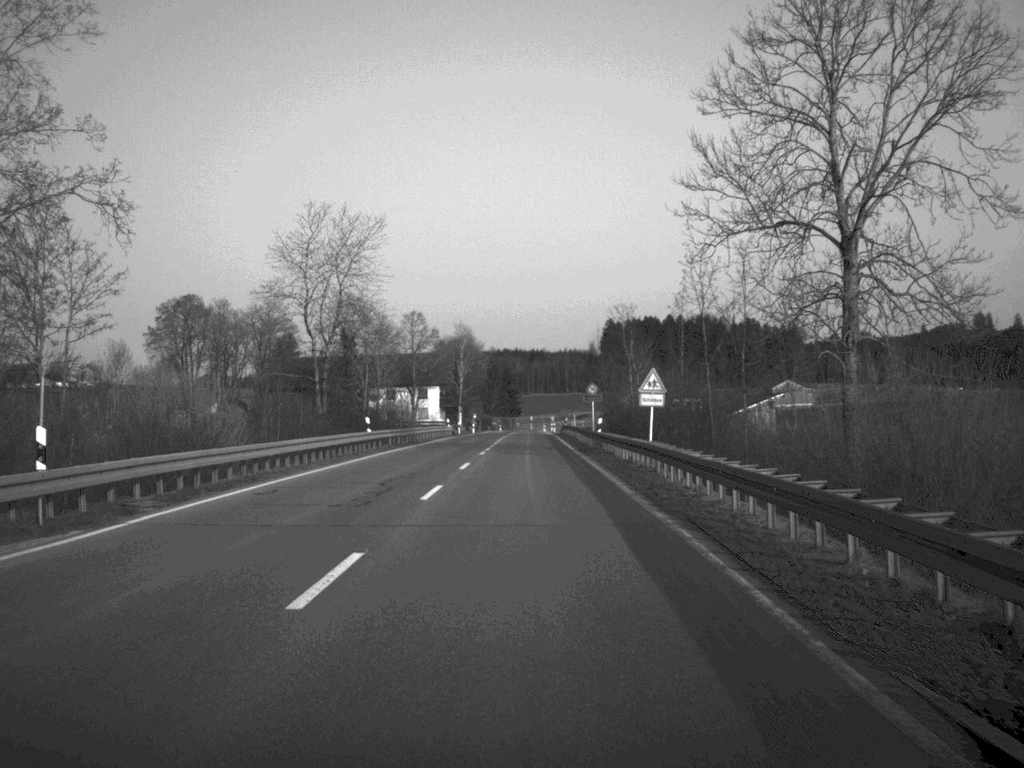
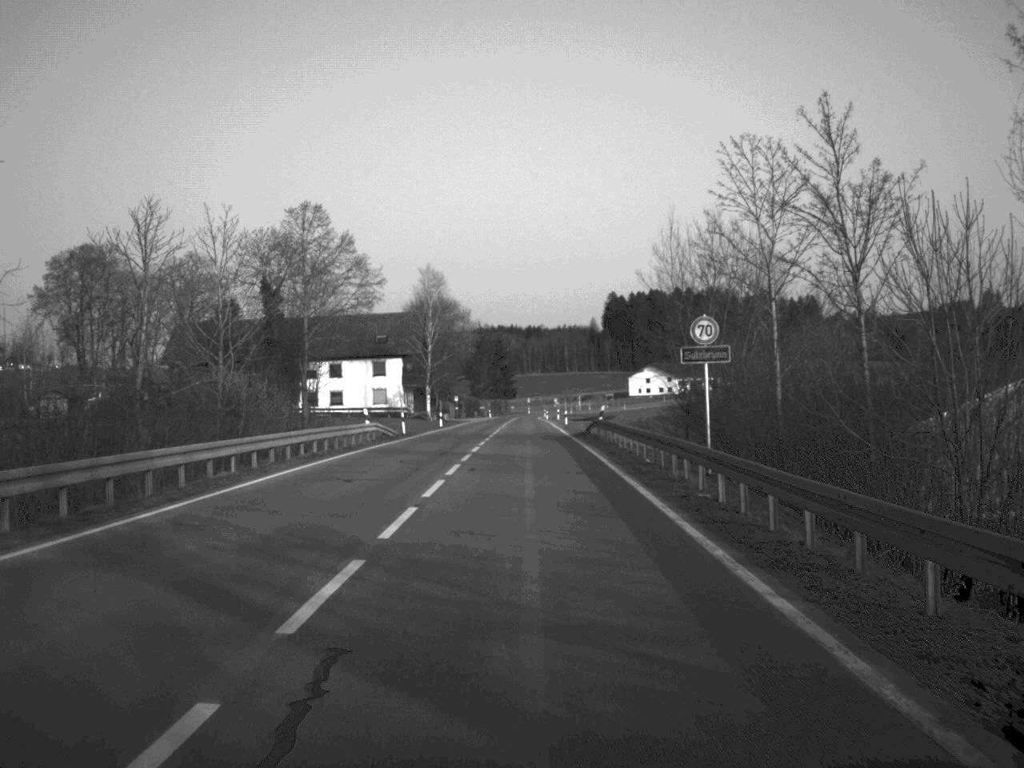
(0.0, +48.7) m; 0°
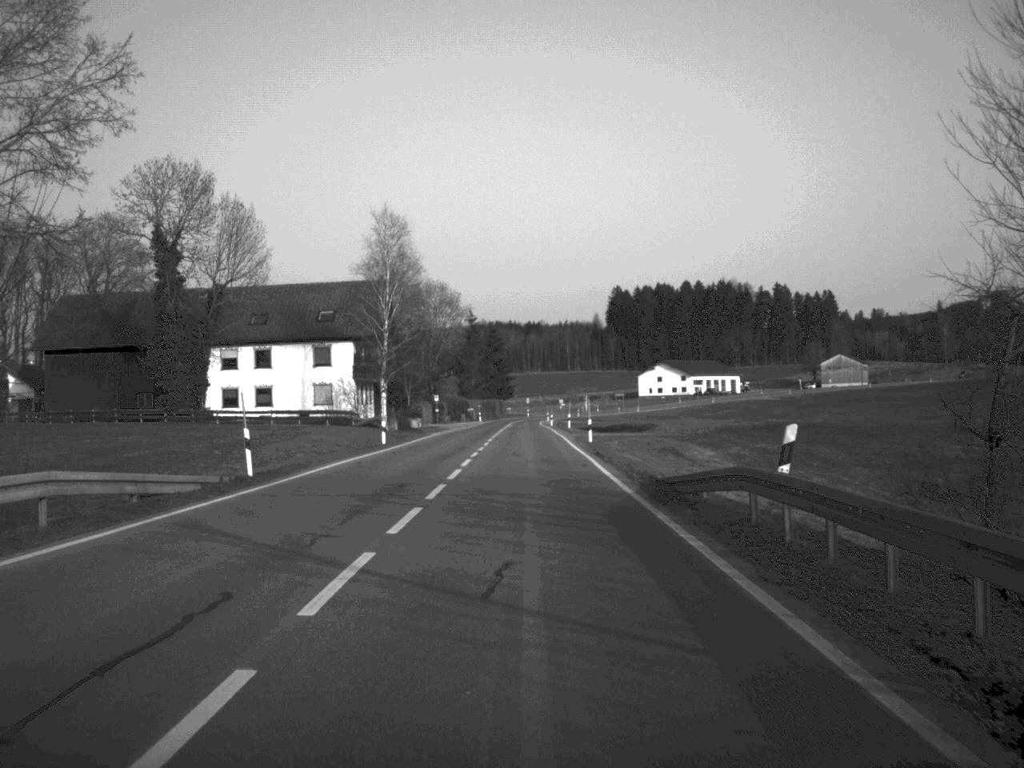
(0.0, +34.9) m; 0°
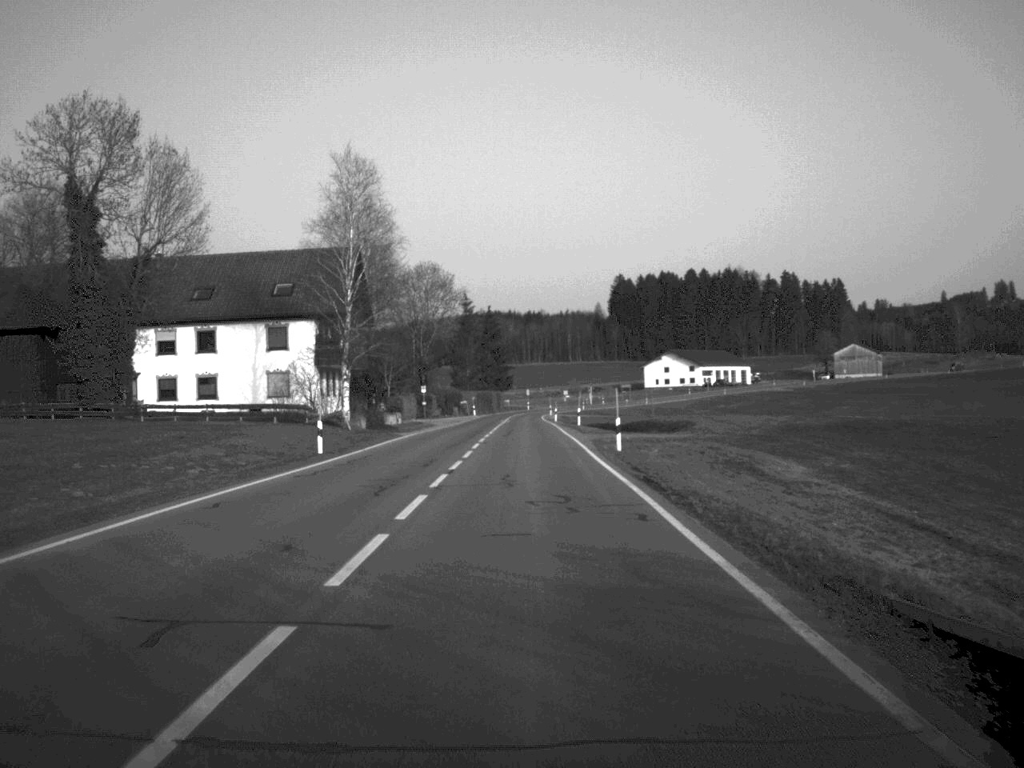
(0.0, +16.6) m; 0°
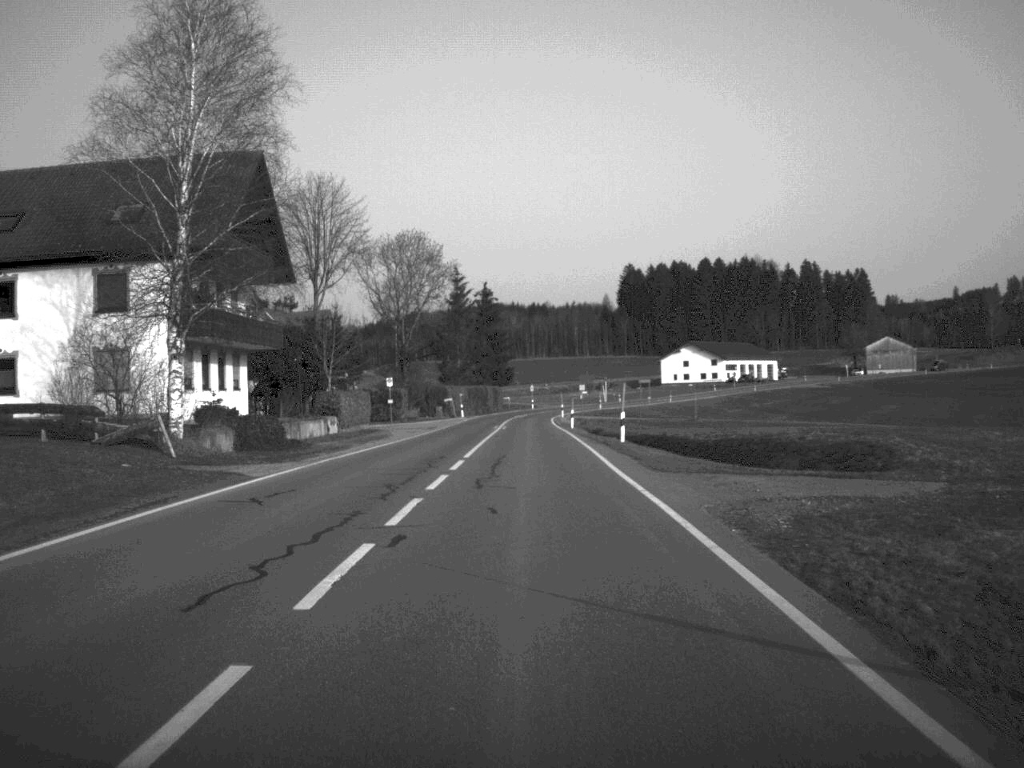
(0.0, +31.1) m; 0°
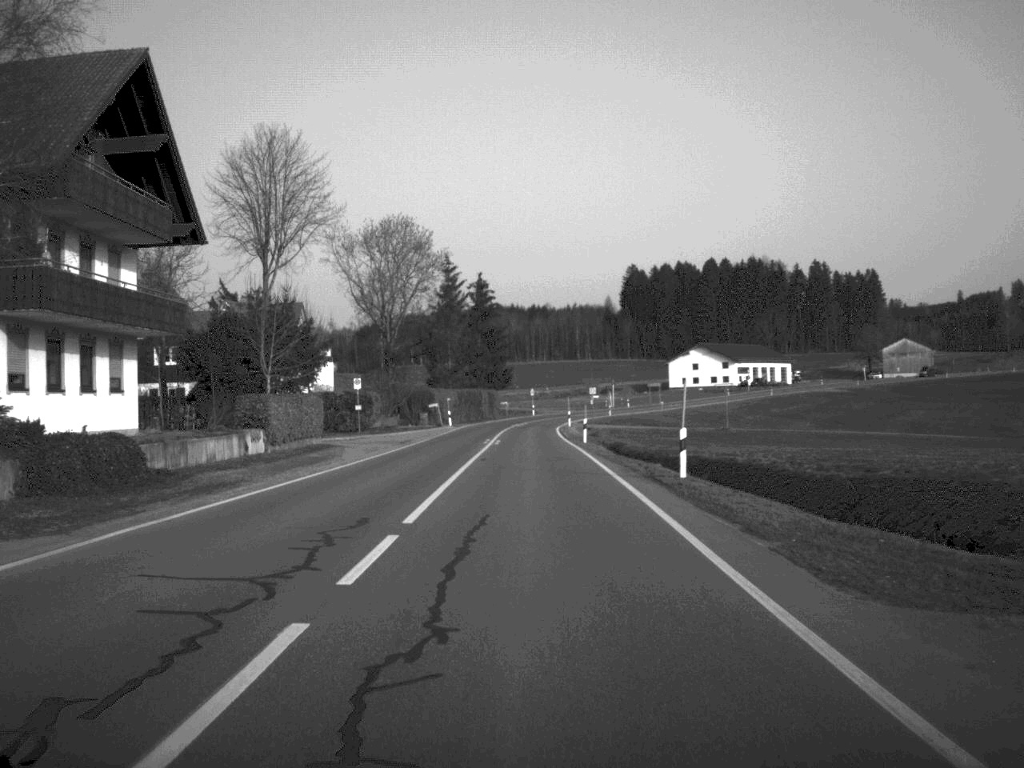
(0.0, +16.1) m; 0°
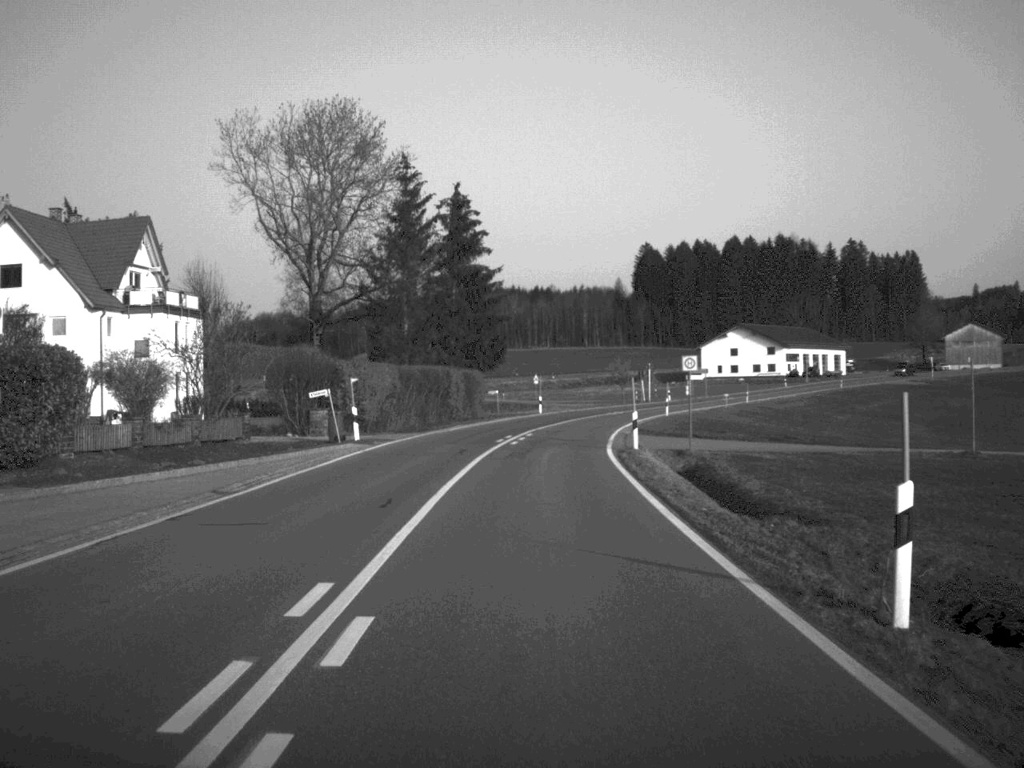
(-0.1, +47.9) m; 0°
